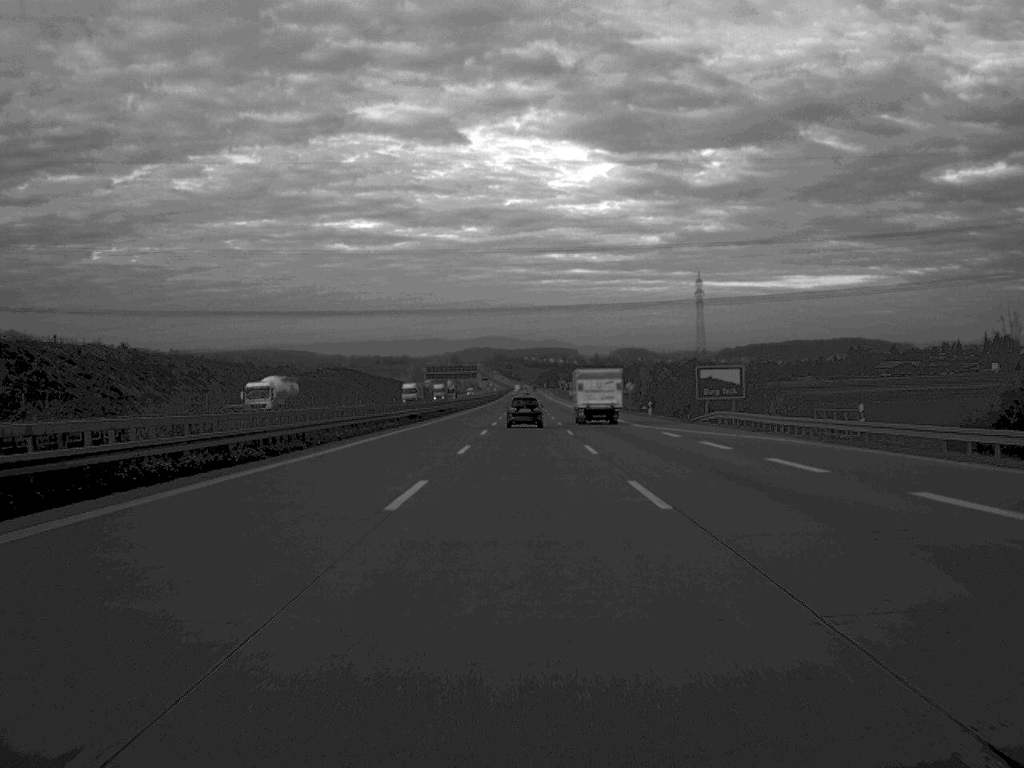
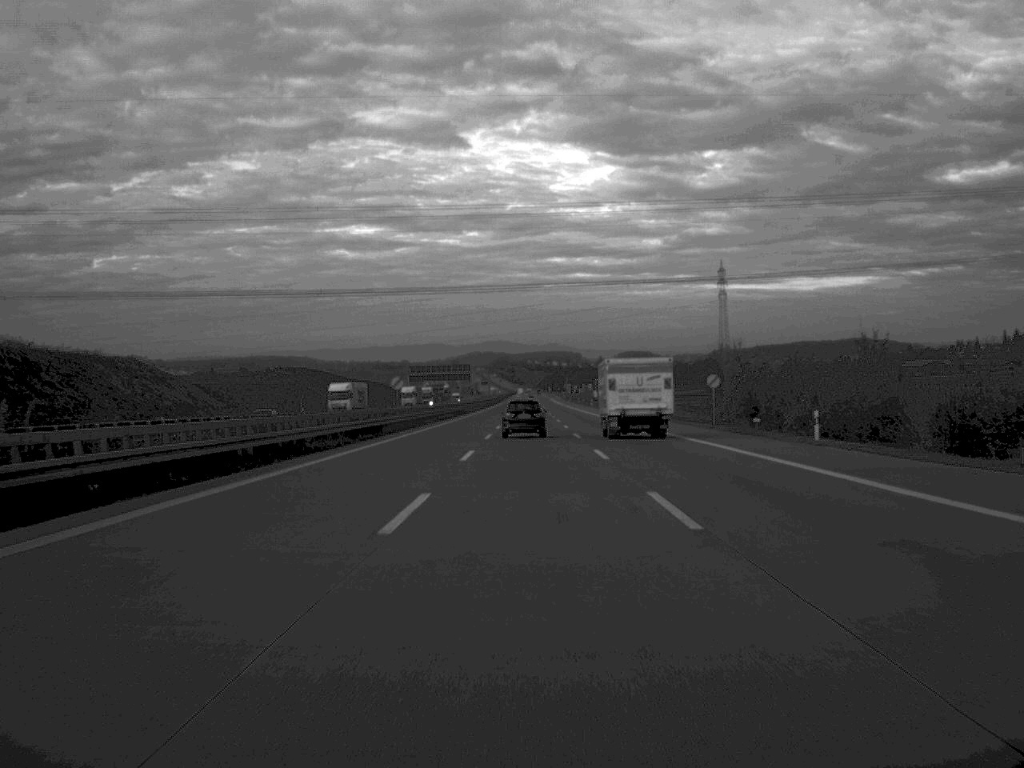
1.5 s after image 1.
(-0.1, +55.3) m; 0°
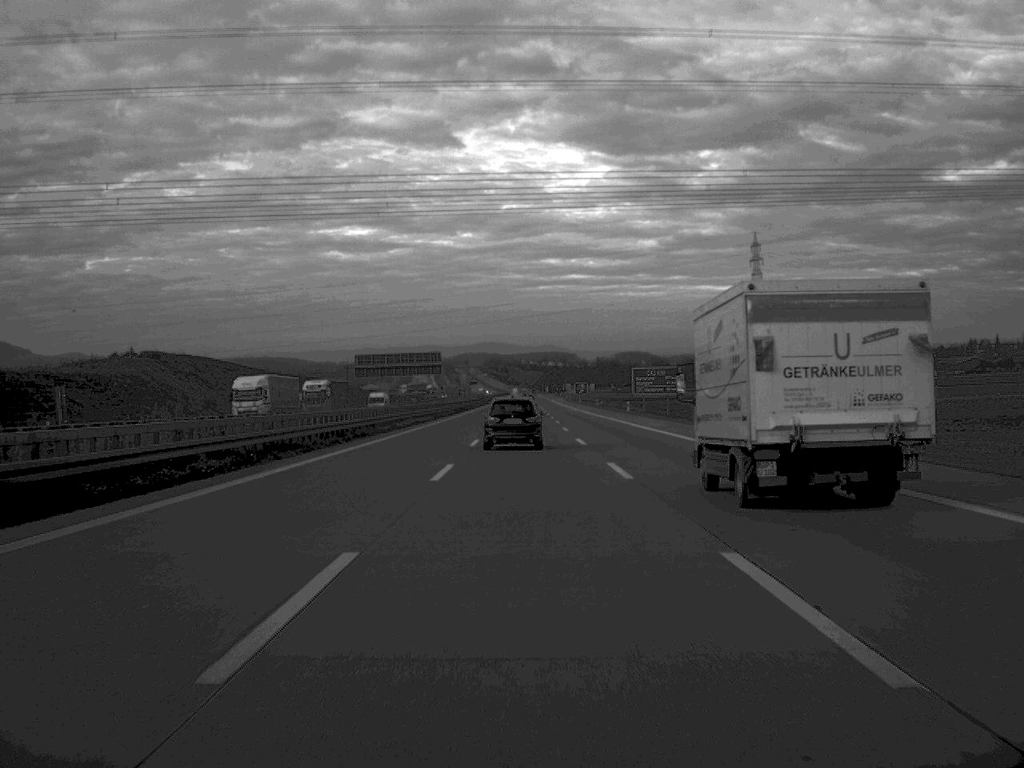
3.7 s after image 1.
(+0.2, +79.9) m; 0°
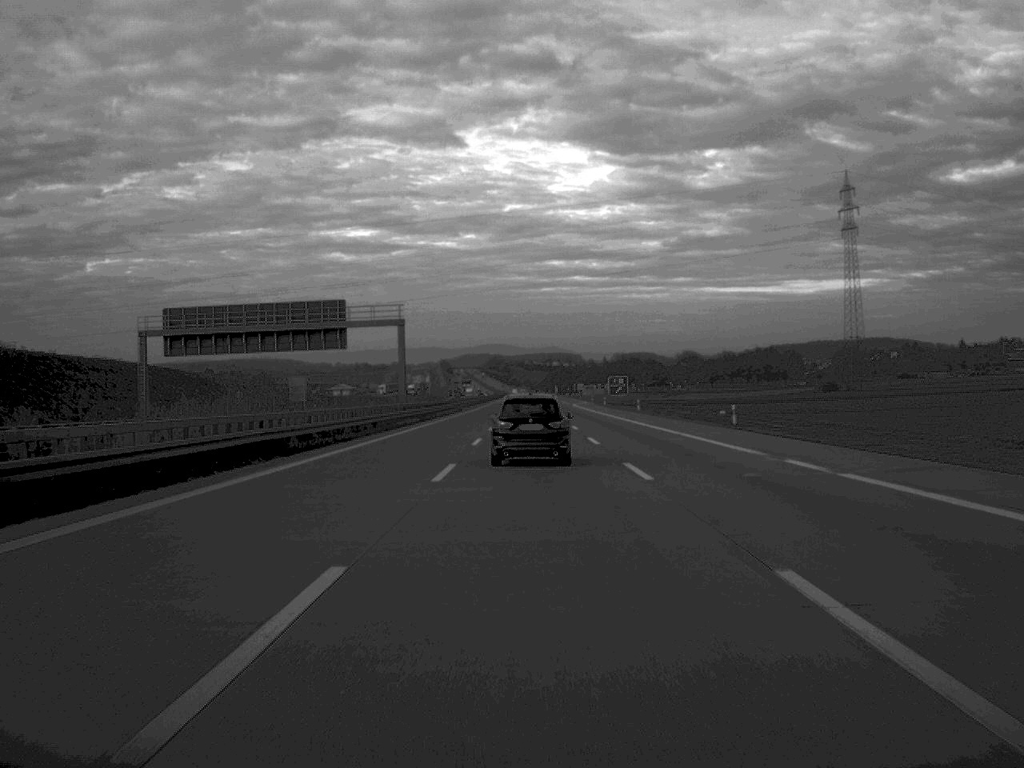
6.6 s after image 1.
(-0.3, +107.7) m; 0°
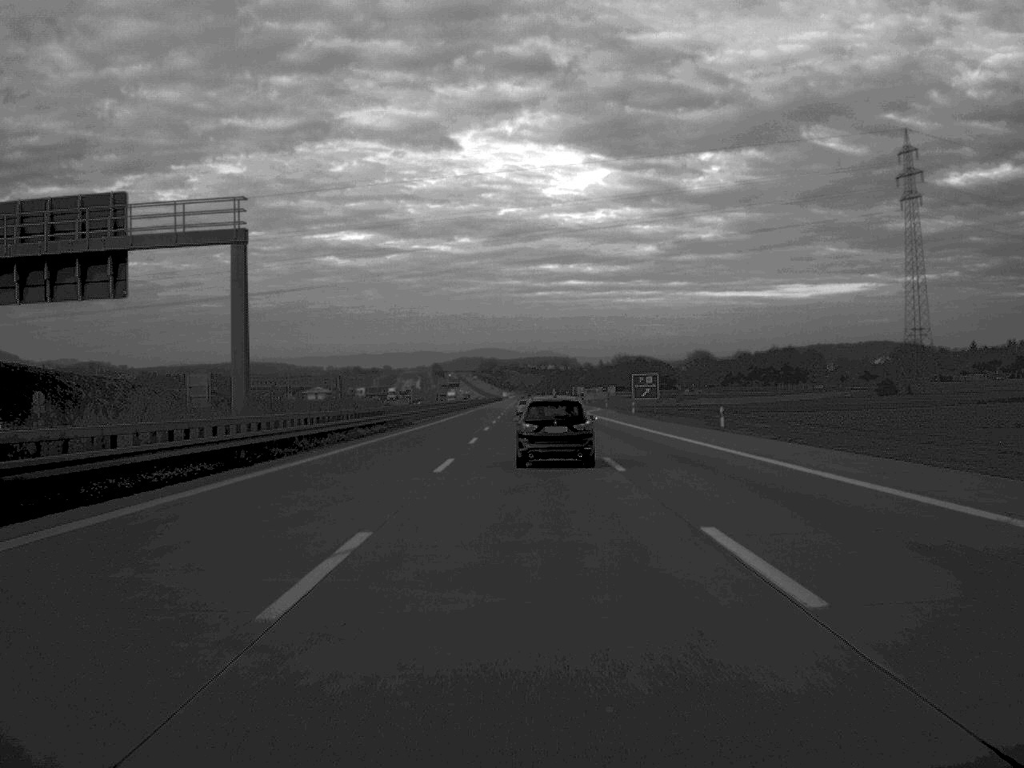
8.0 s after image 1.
(+0.1, +48.8) m; 0°
